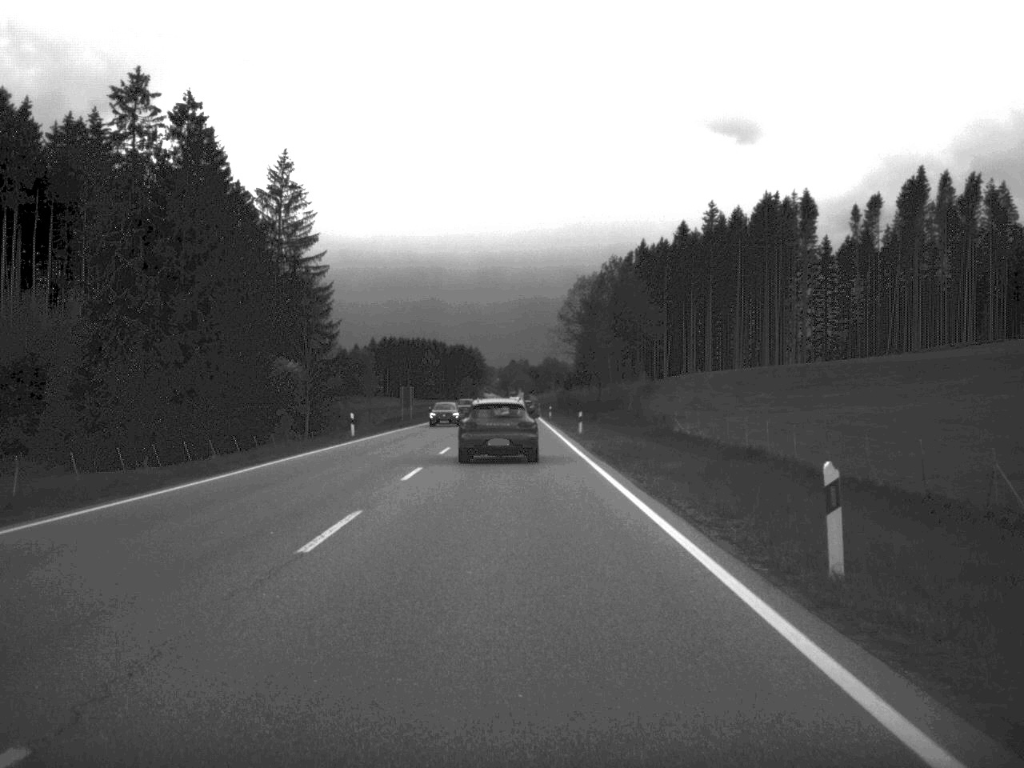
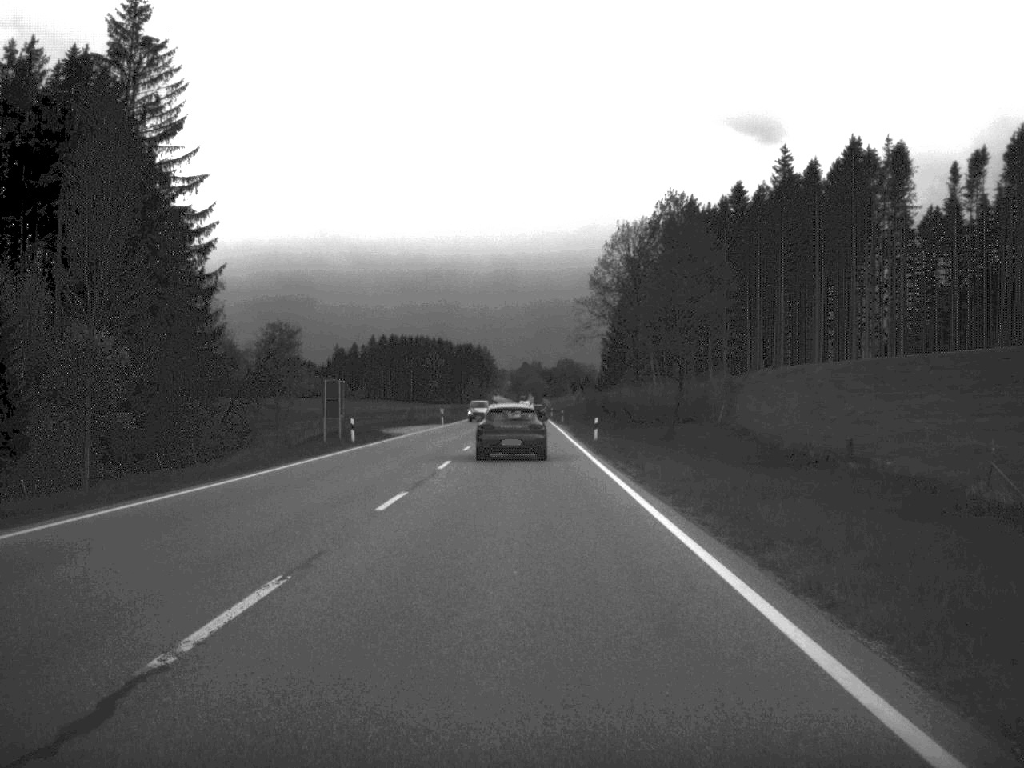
(-0.4, +52.8) m; -1°
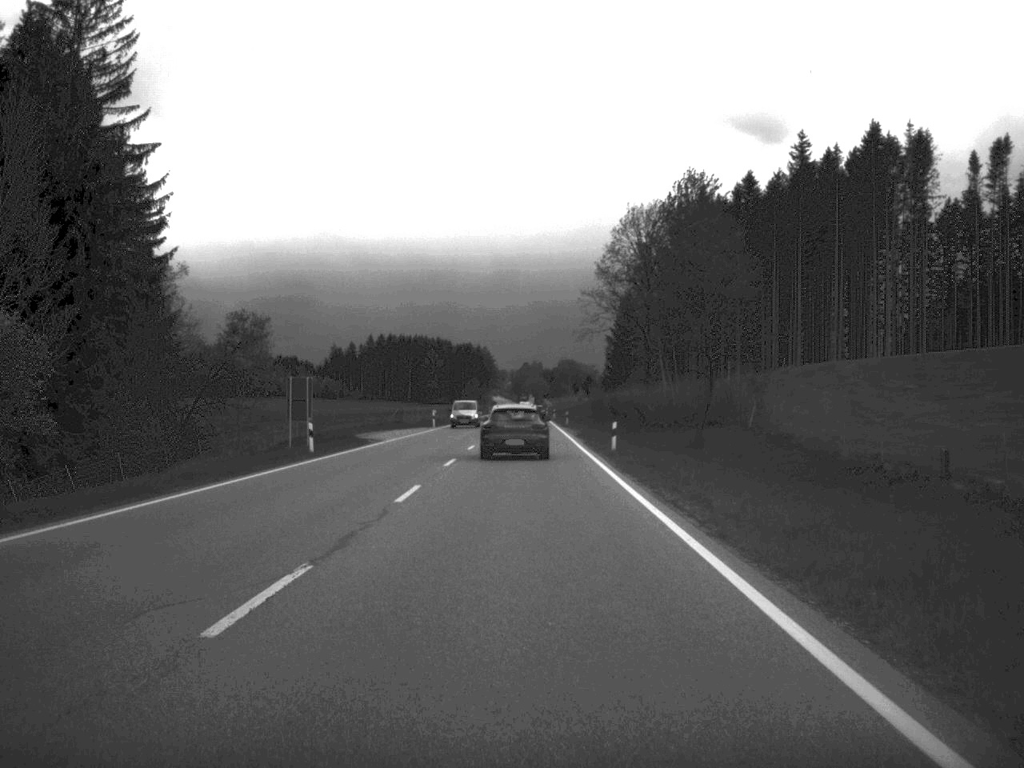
(0.0, +10.2) m; 0°
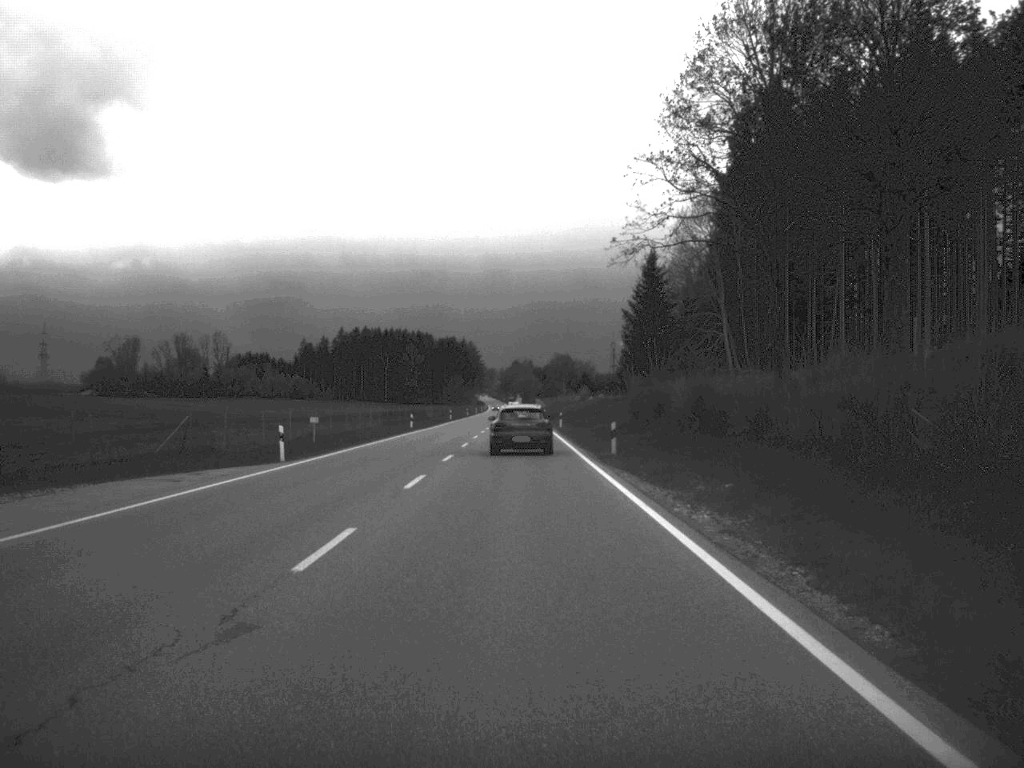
(+0.1, +56.0) m; 0°
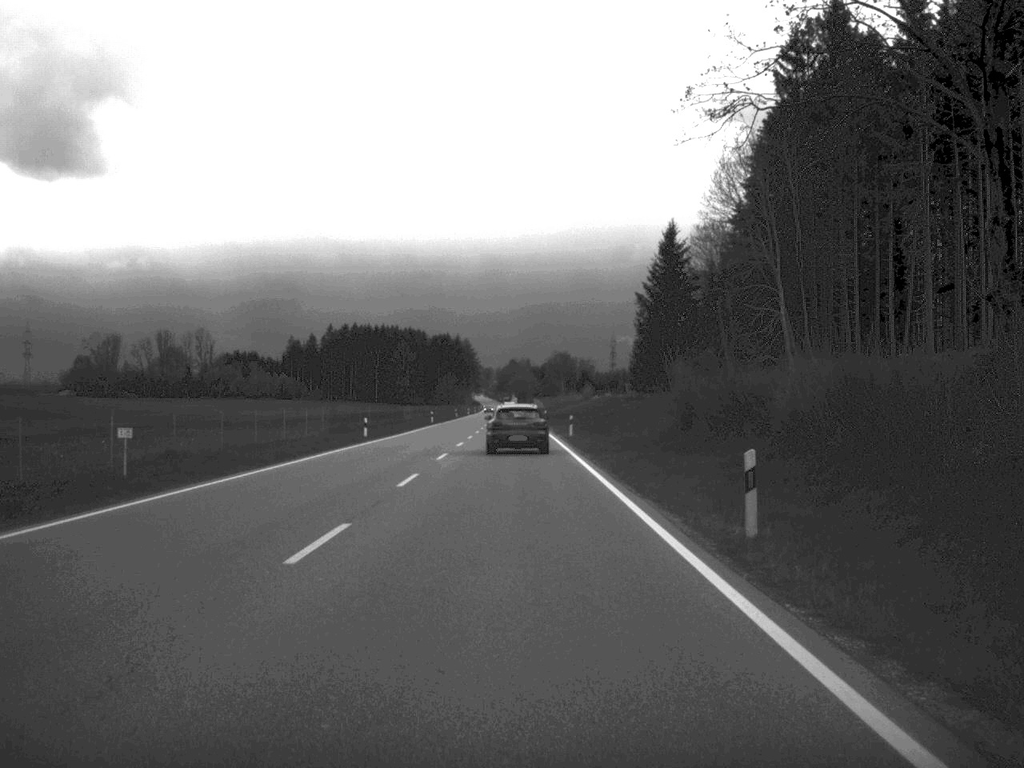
(0.0, +23.0) m; 0°
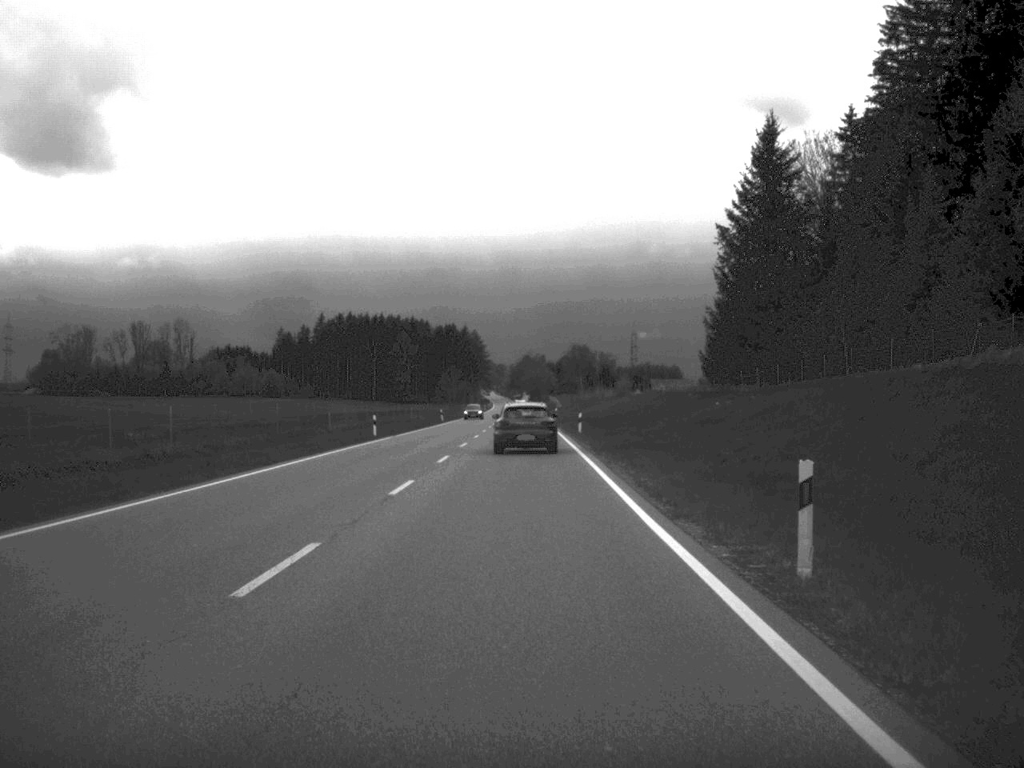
(-0.3, +49.5) m; -1°
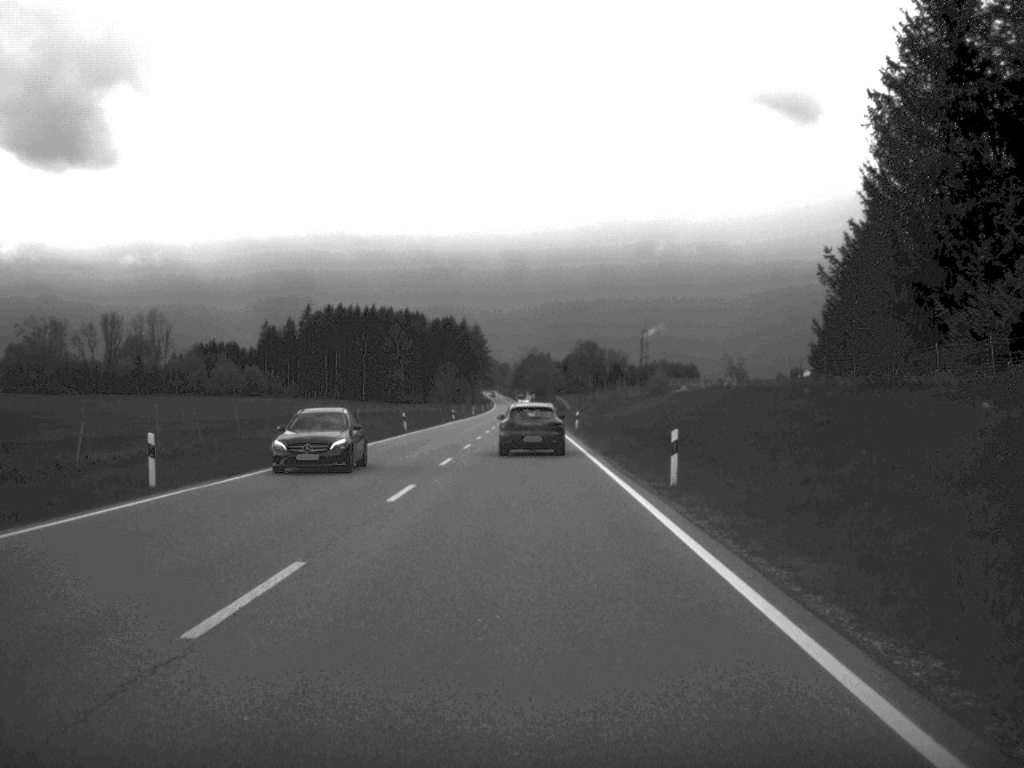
(-0.1, +37.2) m; 0°
